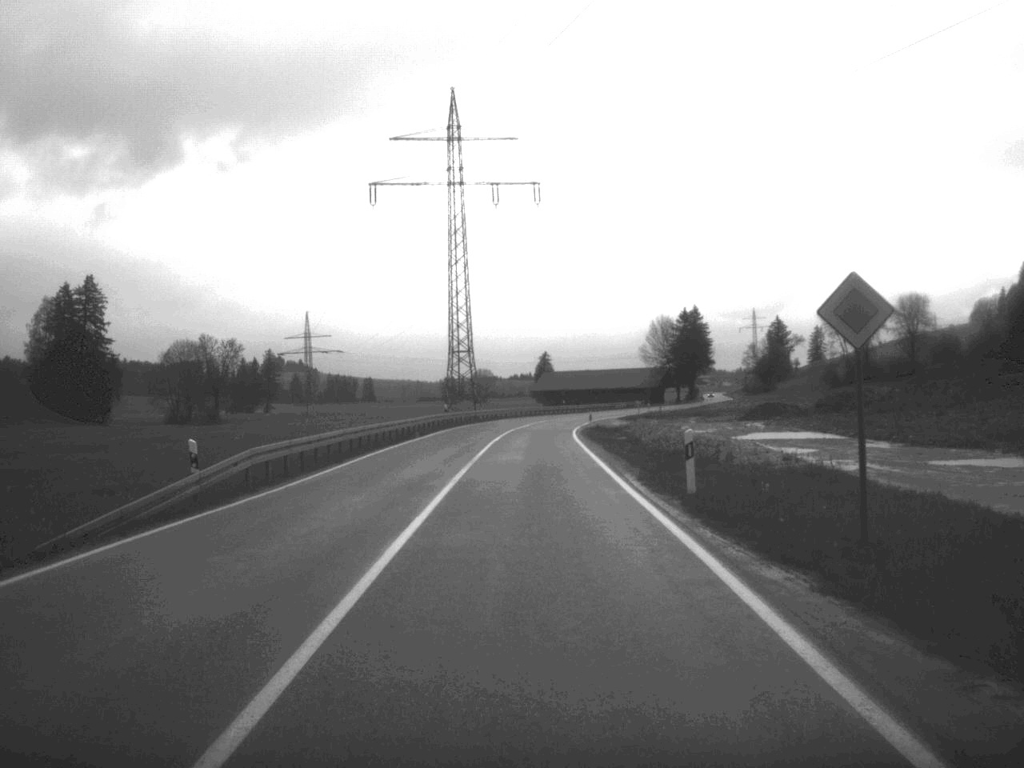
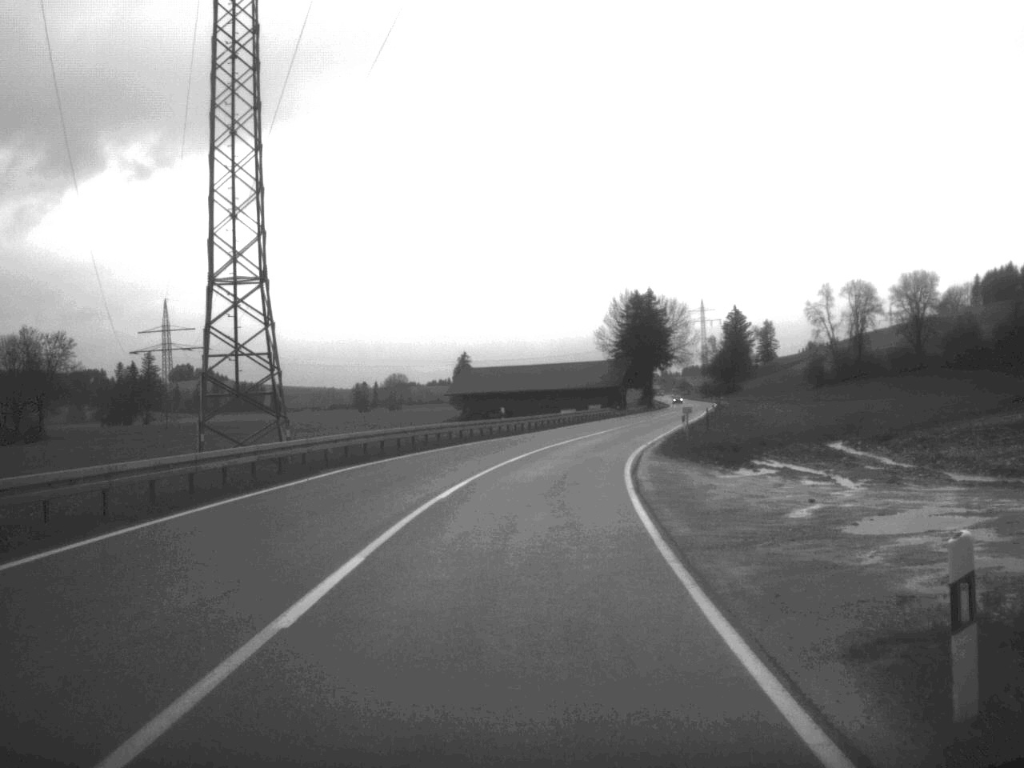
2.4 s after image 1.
(+1.0, +62.6) m; +4°
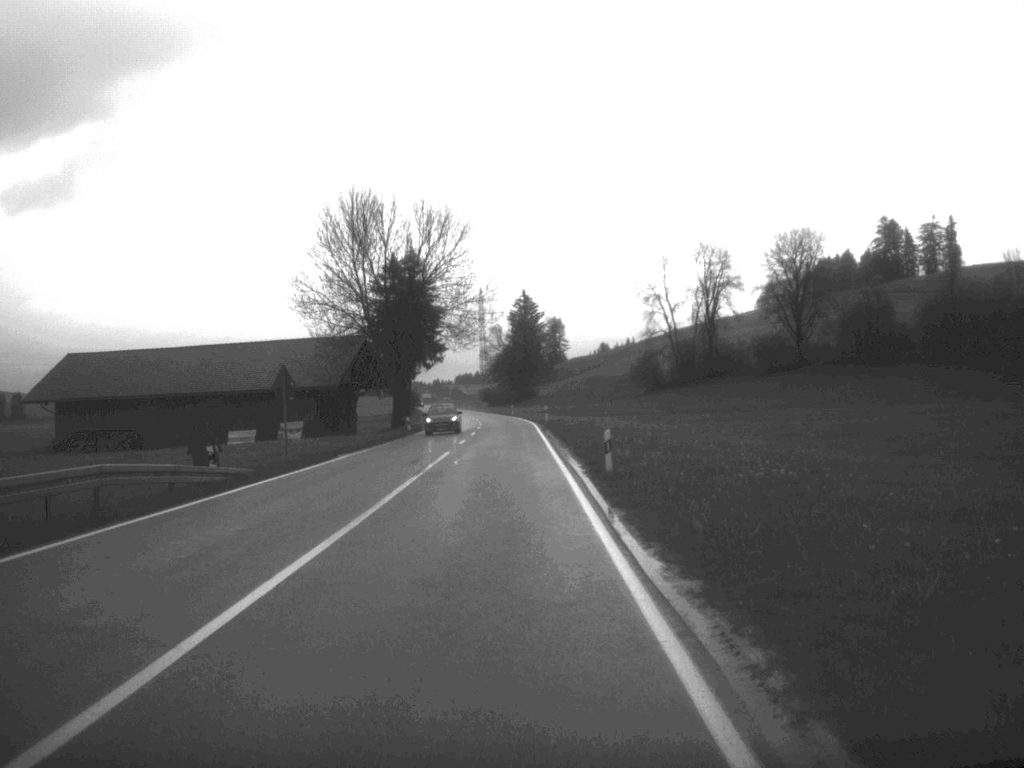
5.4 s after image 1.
(+9.1, +79.7) m; +10°
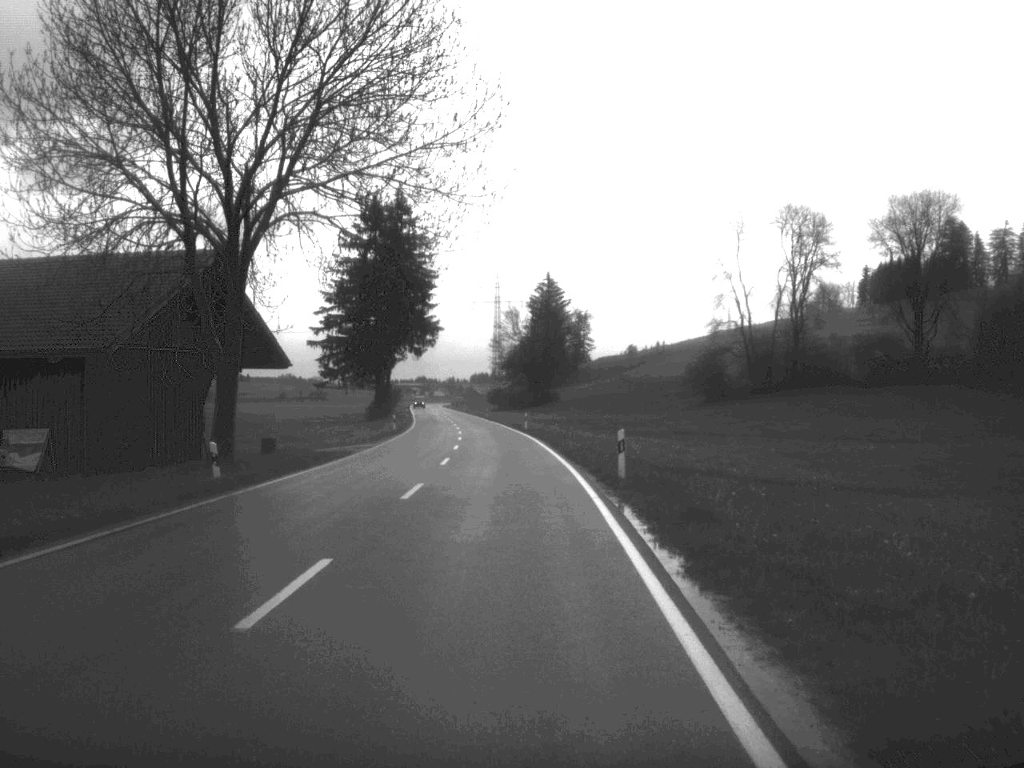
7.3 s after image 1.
(-0.4, +48.5) m; -1°
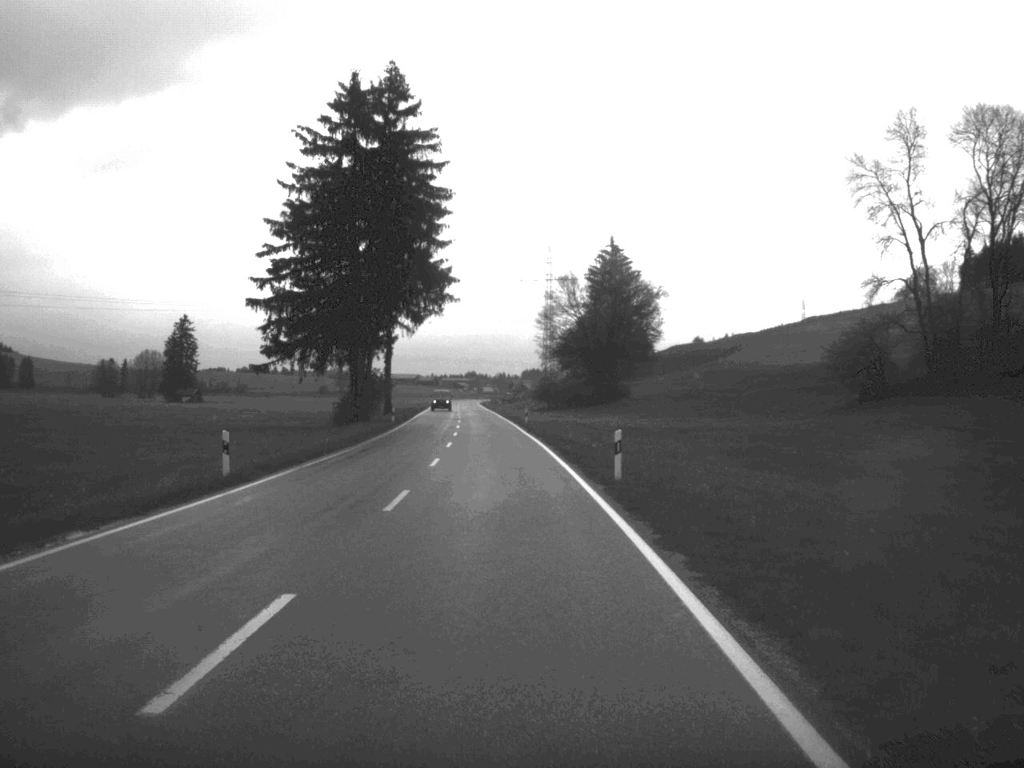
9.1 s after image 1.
(-0.8, +49.4) m; -2°
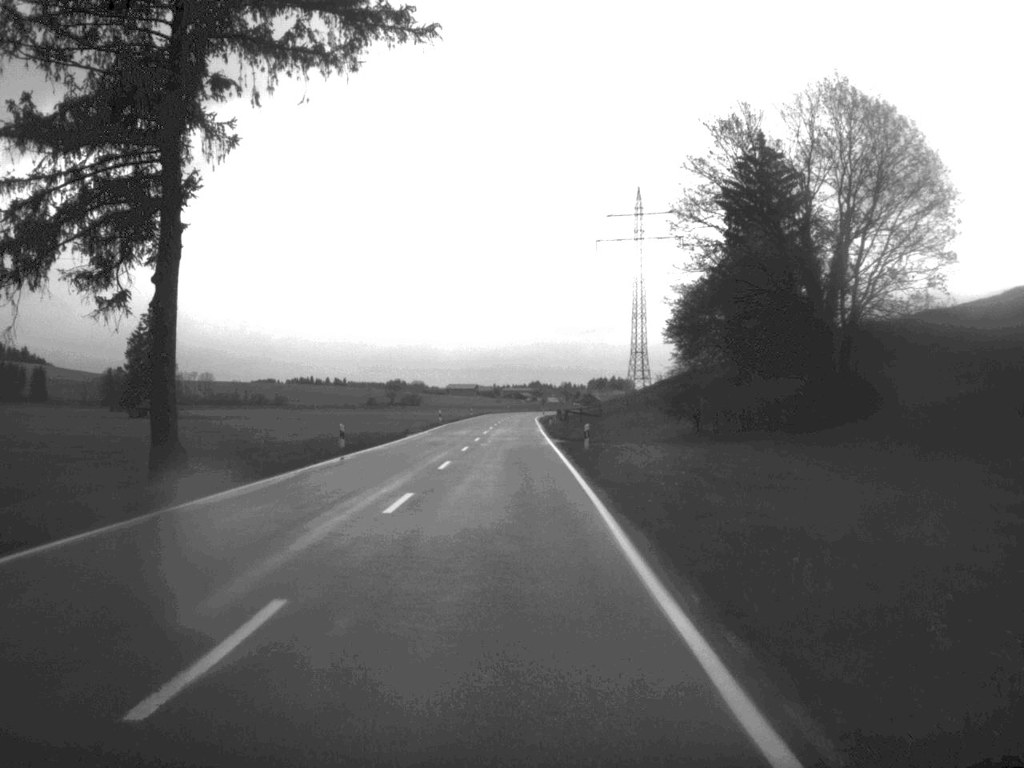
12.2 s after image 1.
(-2.4, +82.4) m; -3°
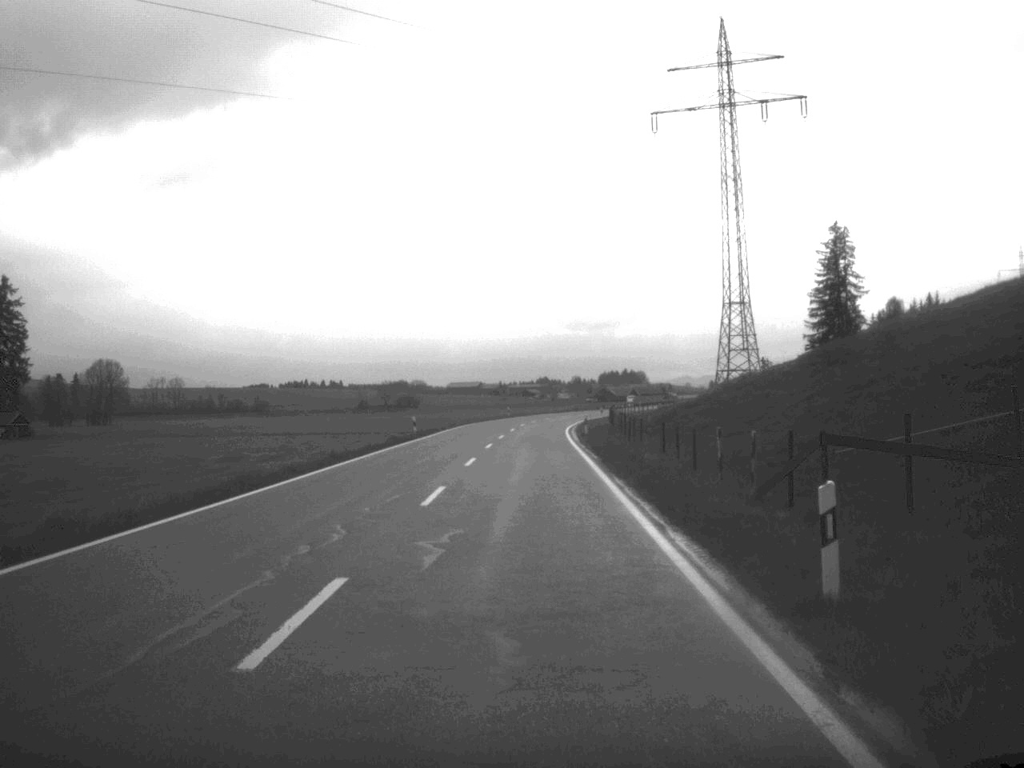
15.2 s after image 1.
(-0.5, +81.0) m; 0°
